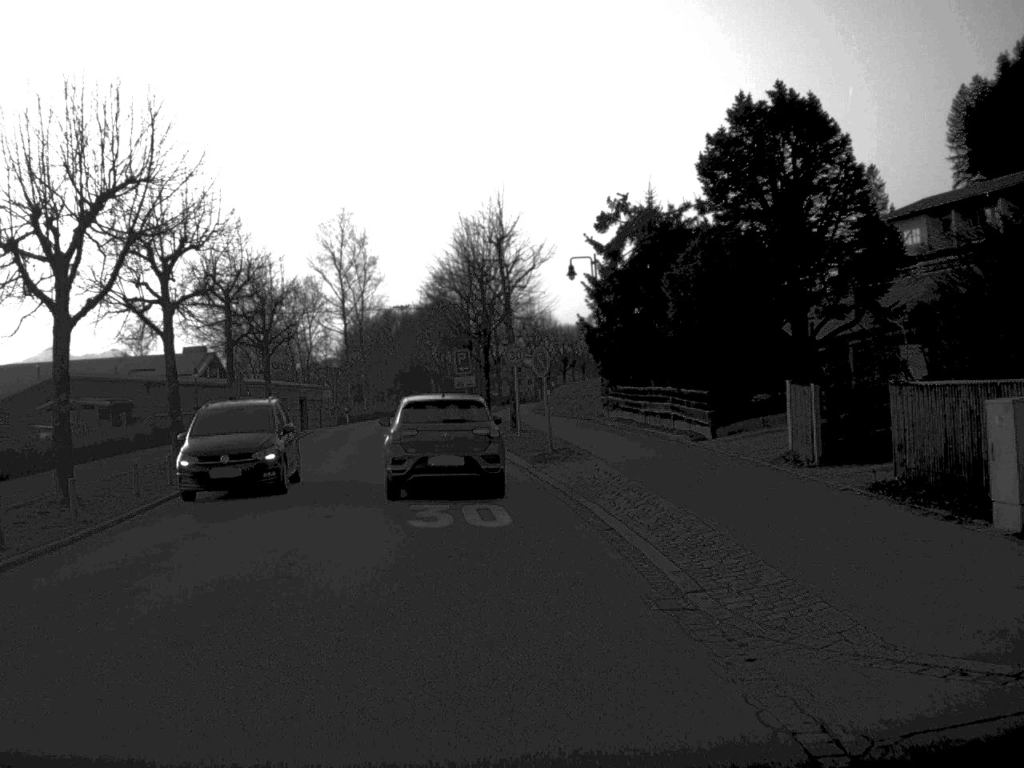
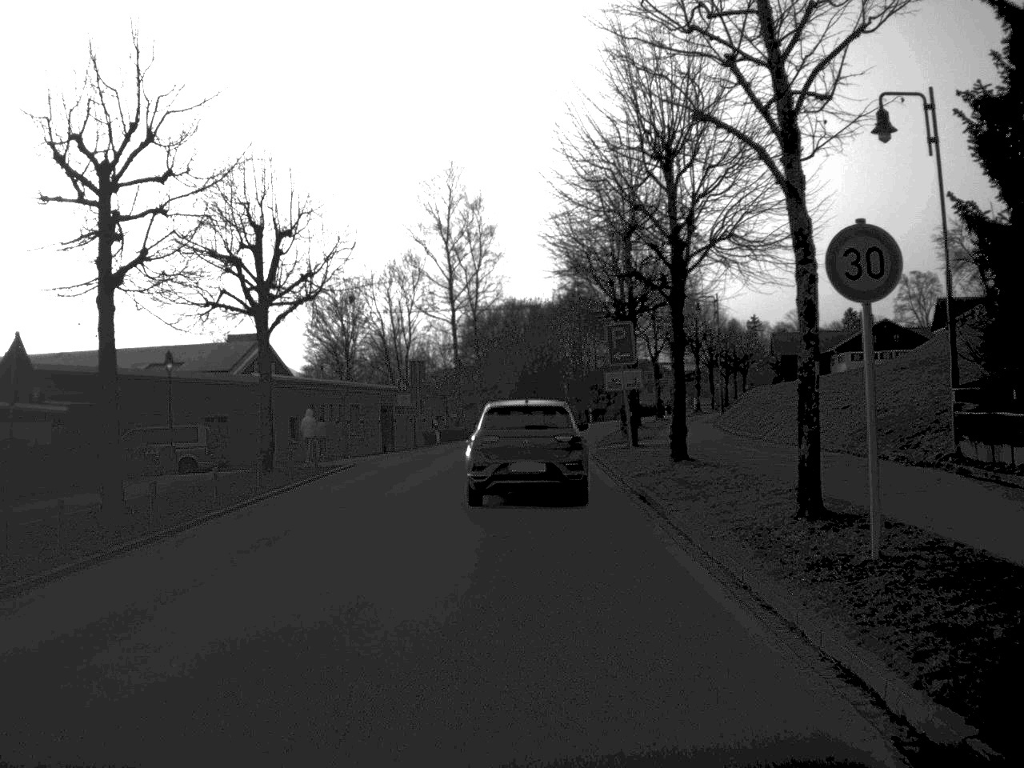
(-1.7, +26.0) m; -6°
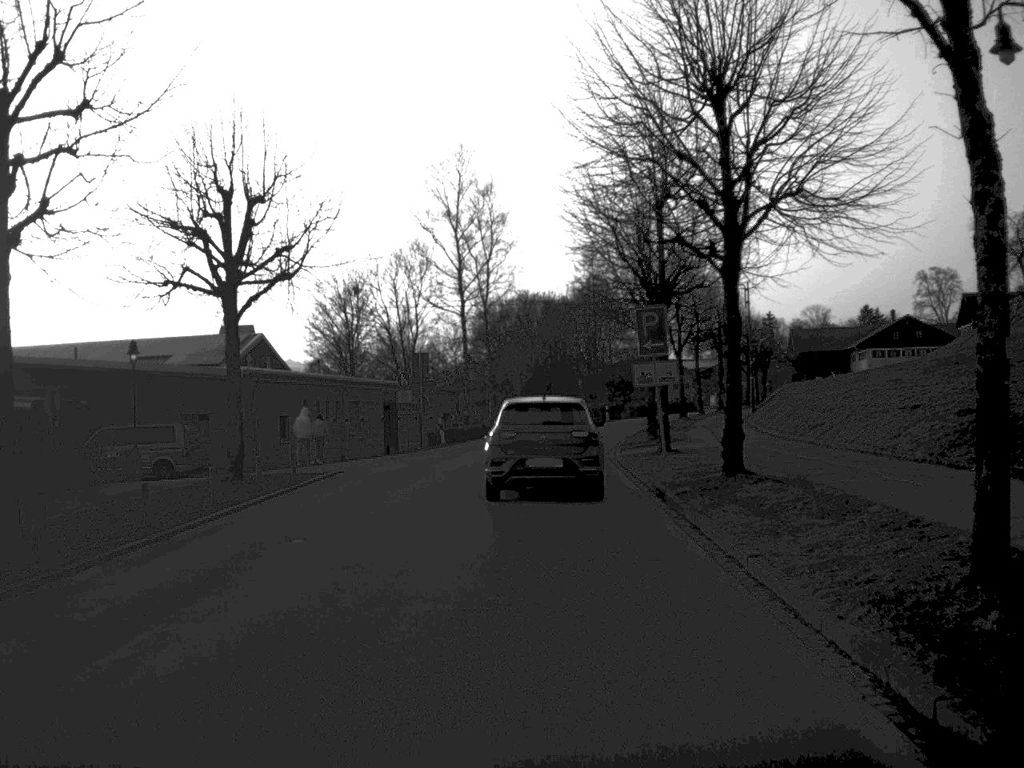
(0.0, +4.8) m; -1°
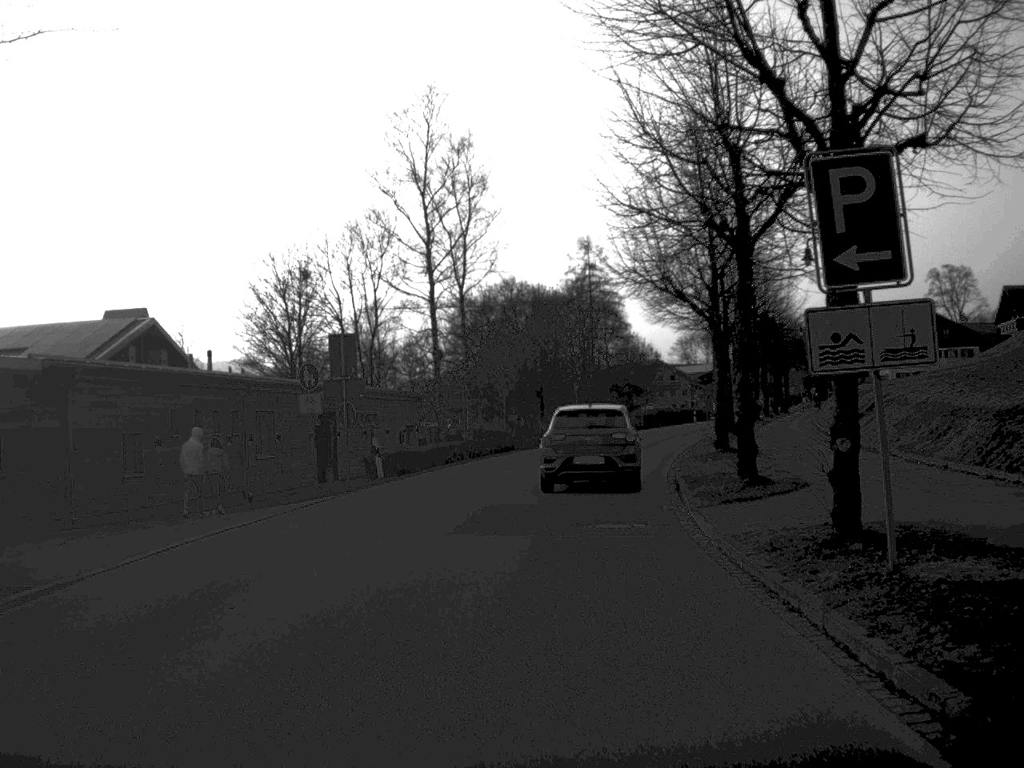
(0.0, +17.6) m; +1°
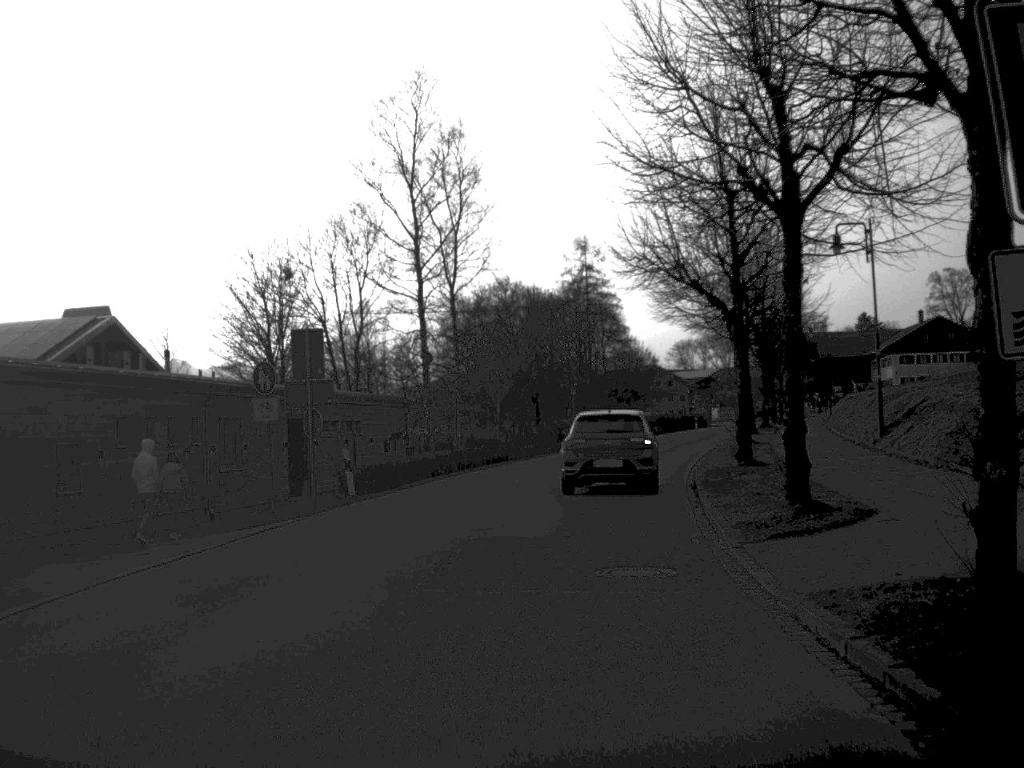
(0.0, +4.1) m; 0°
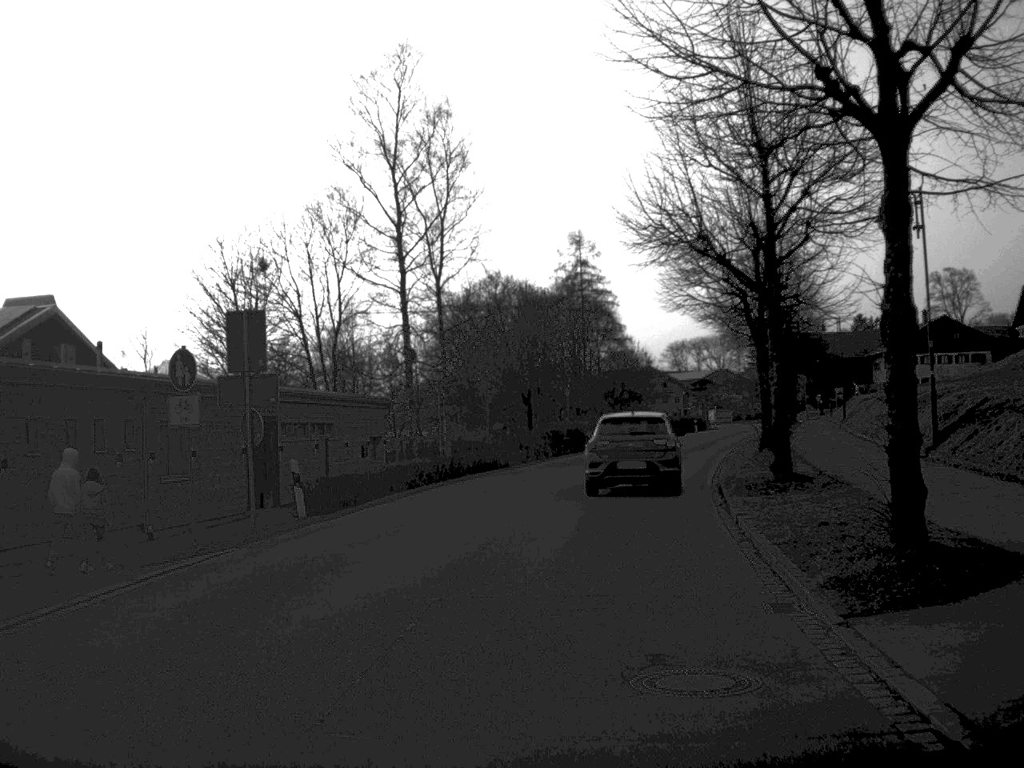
(0.0, +5.0) m; 0°
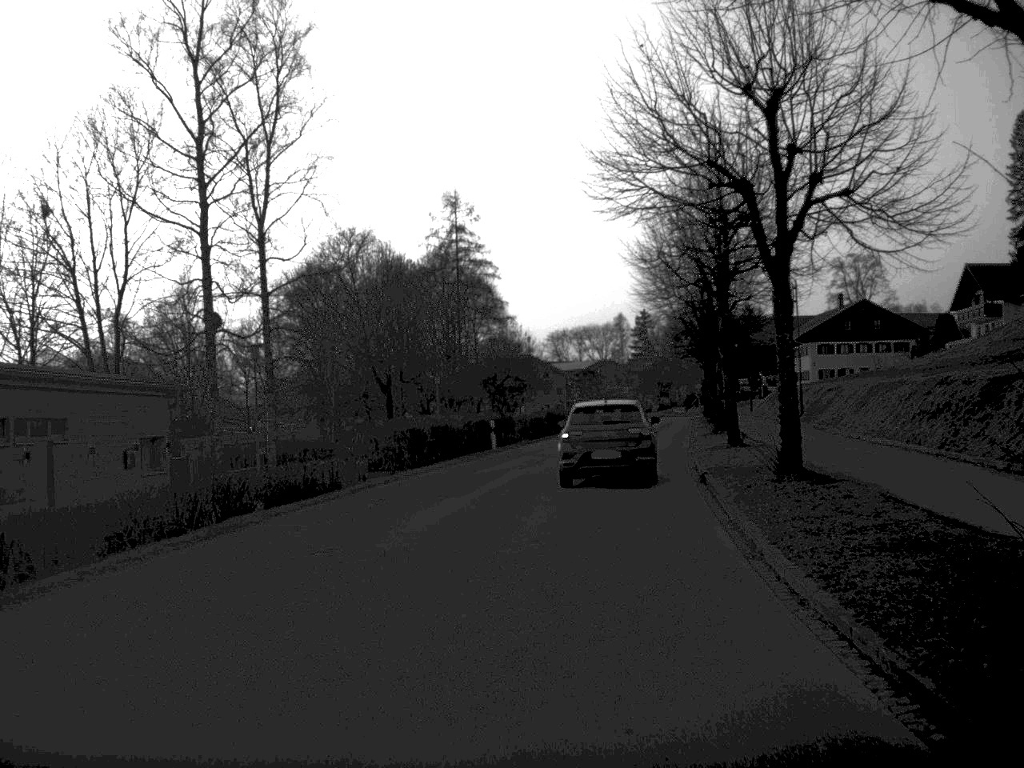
(+0.8, +16.7) m; +6°
